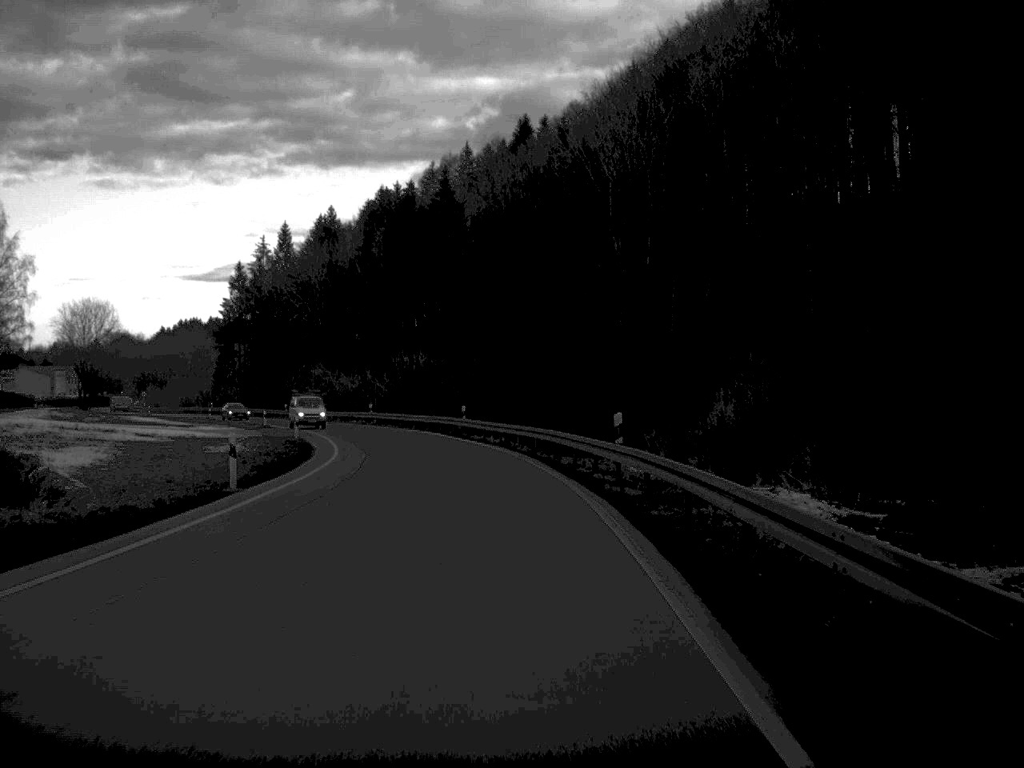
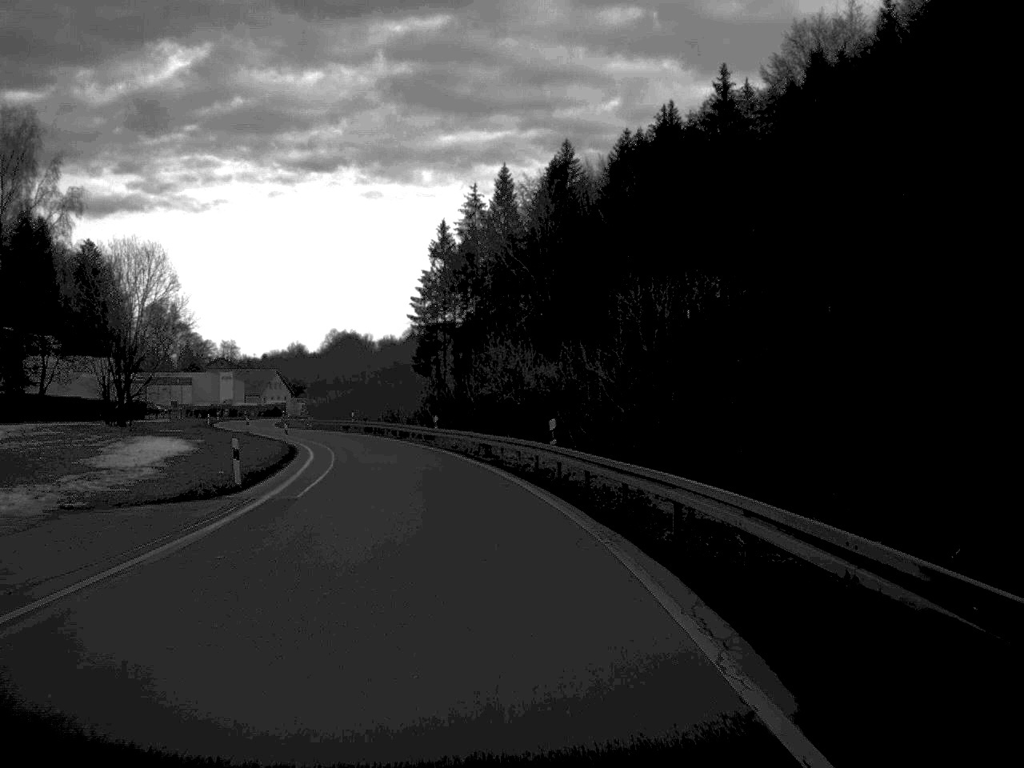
(-4.7, +55.0) m; -13°
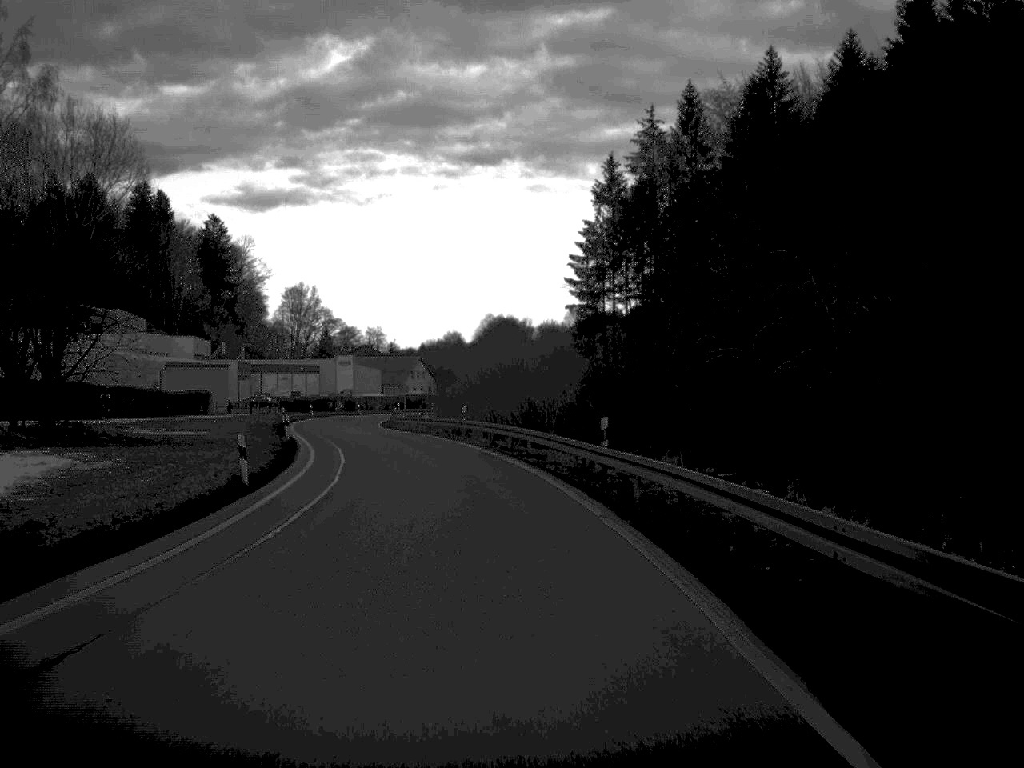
(-2.4, +34.6) m; -7°
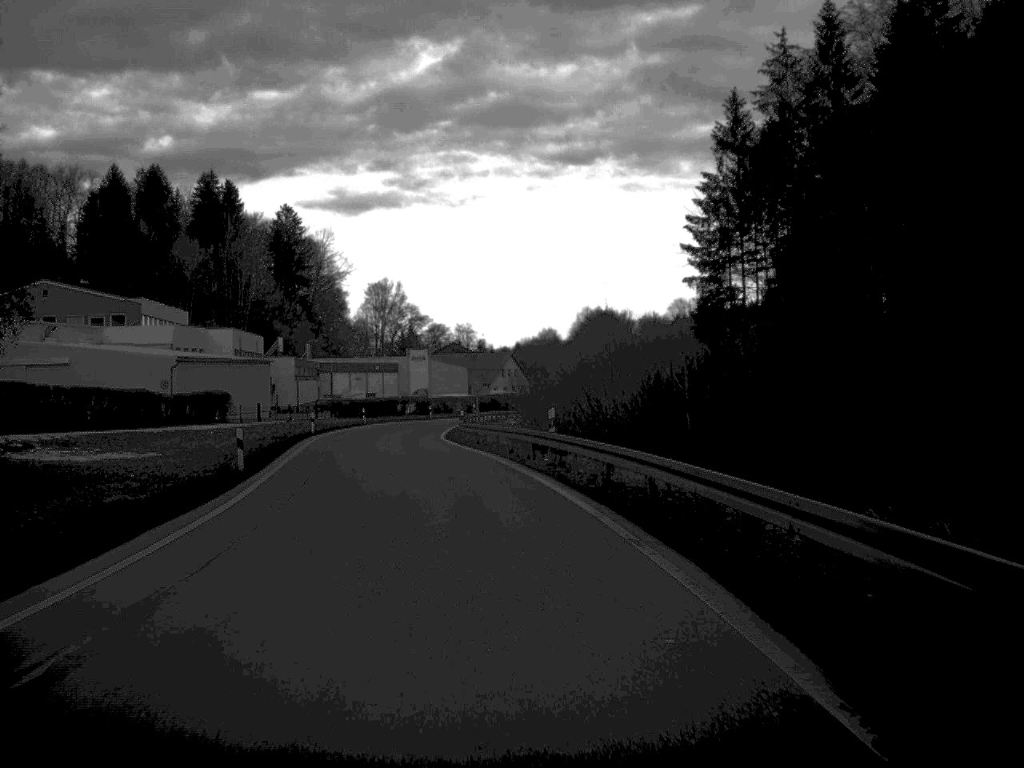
(-0.8, +22.4) m; -5°
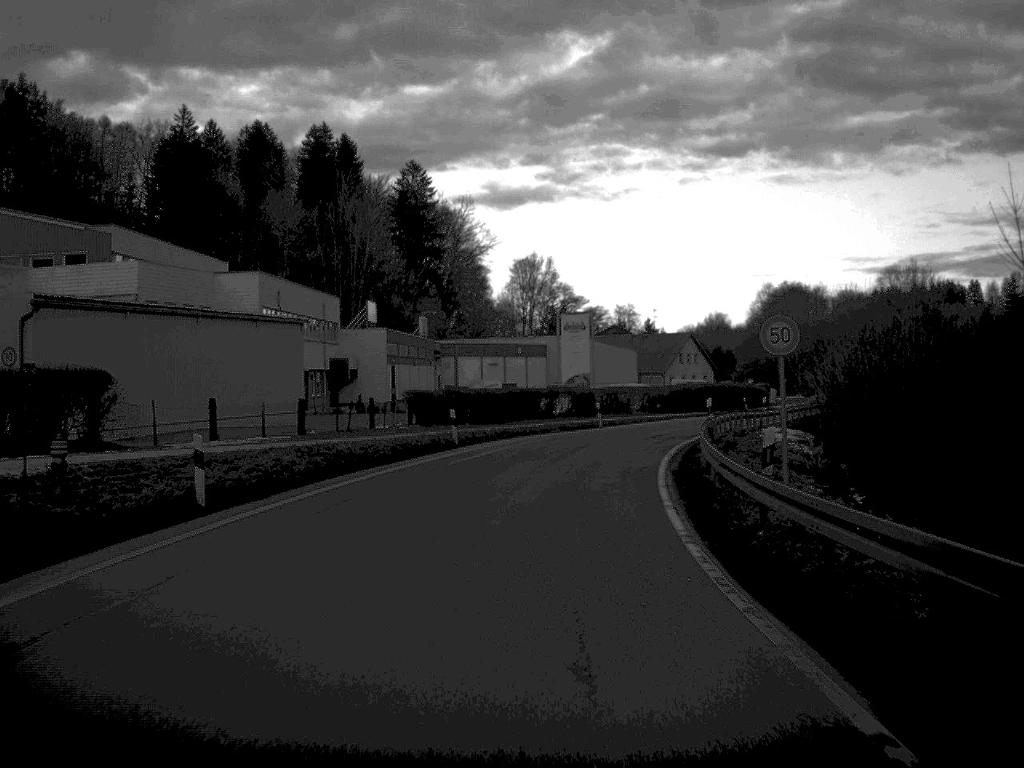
(-3.9, +46.2) m; -7°
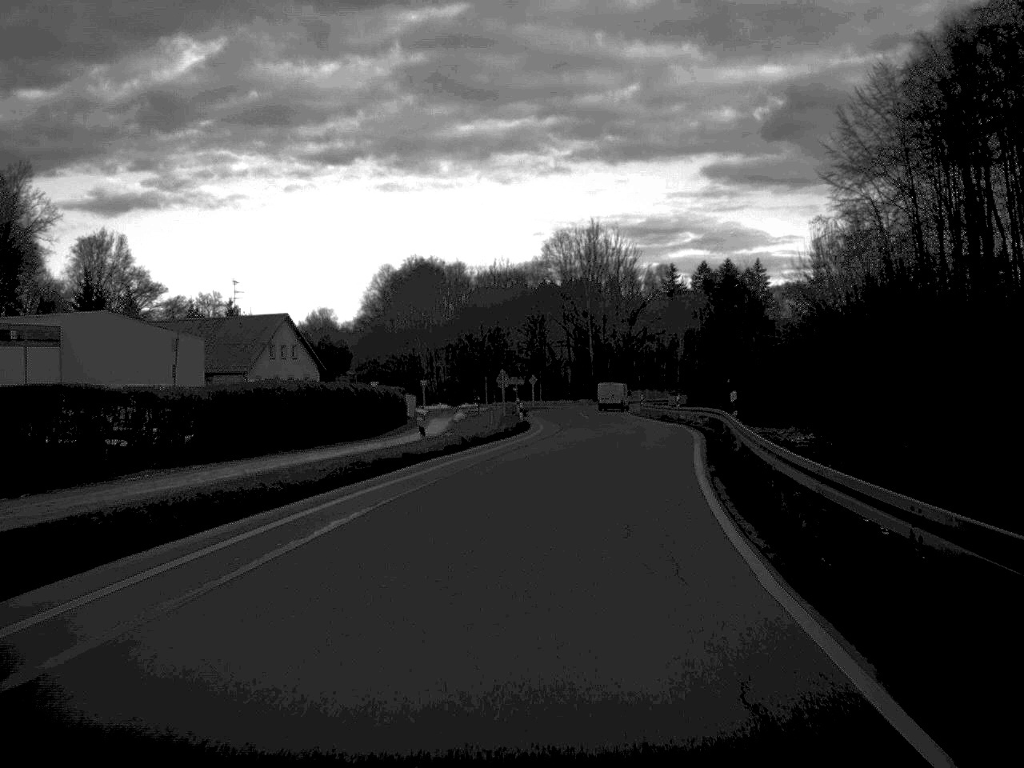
(+7.3, +54.0) m; +18°
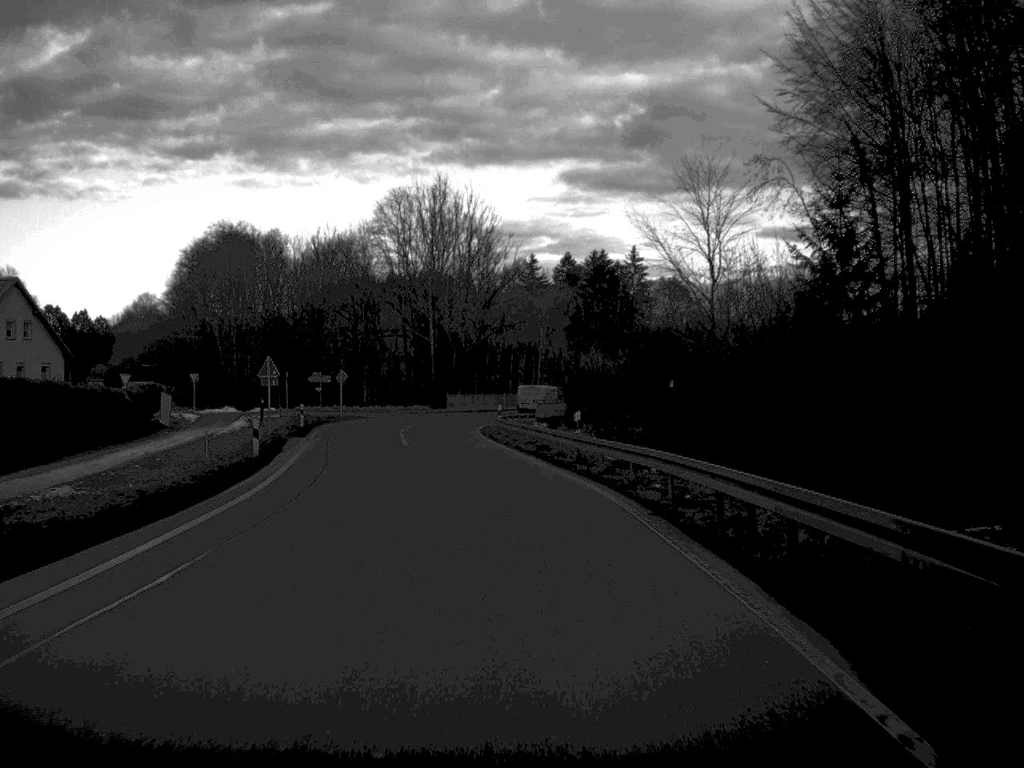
(+2.5, +32.9) m; +6°
